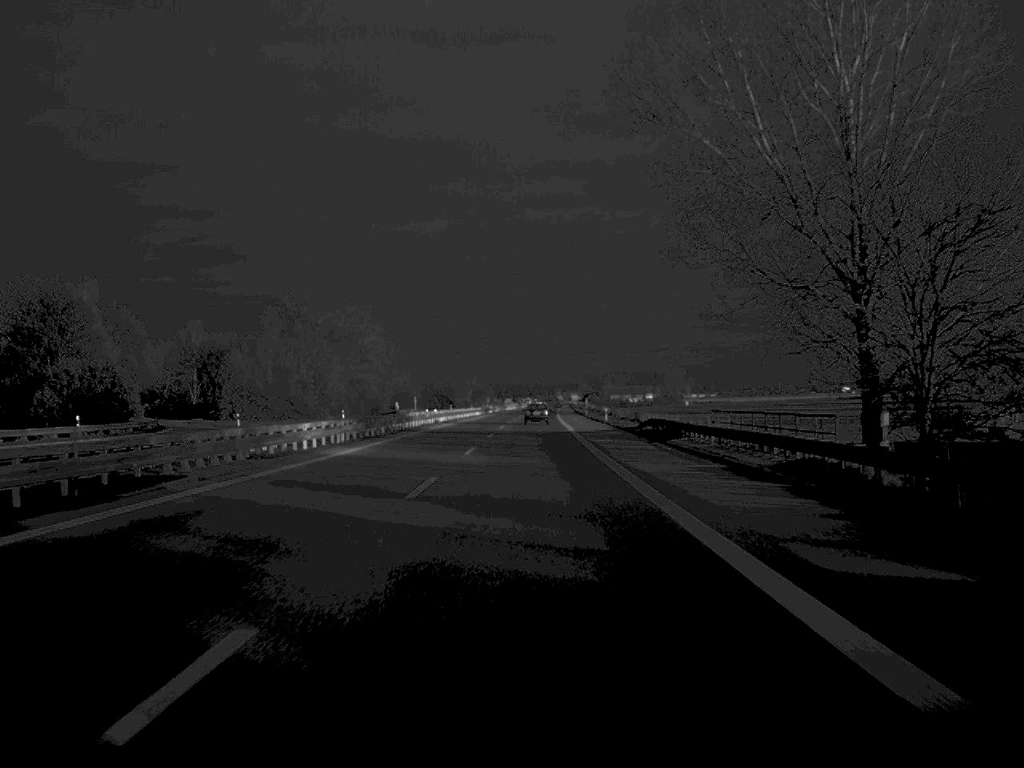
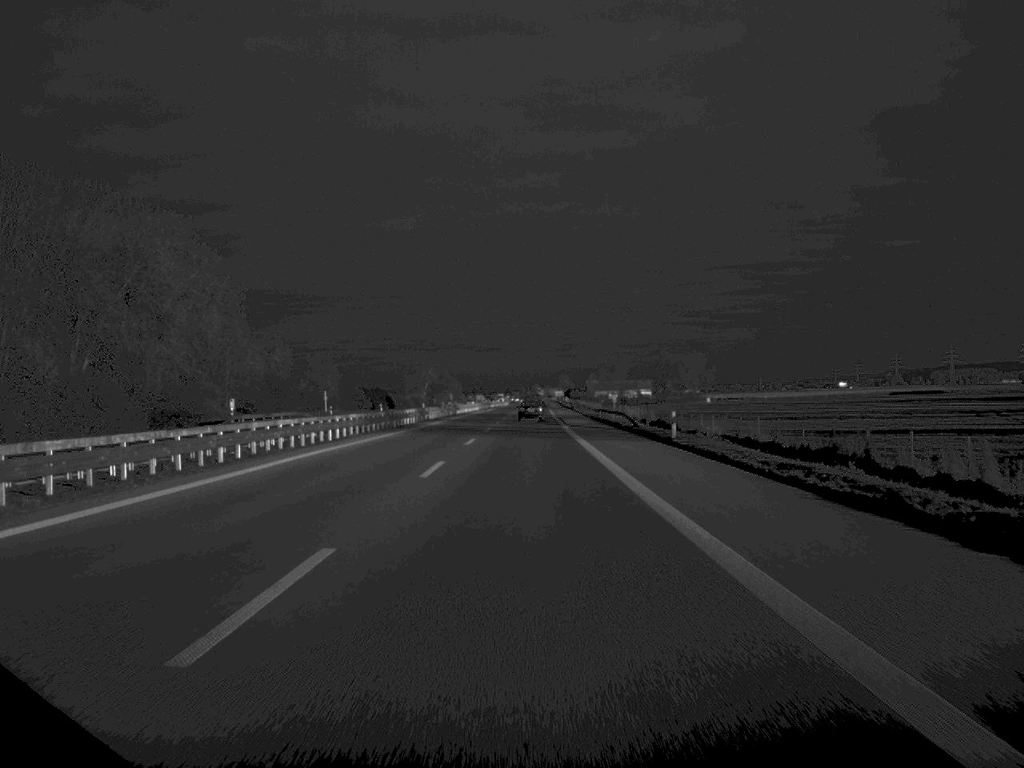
(+0.9, +102.2) m; +1°
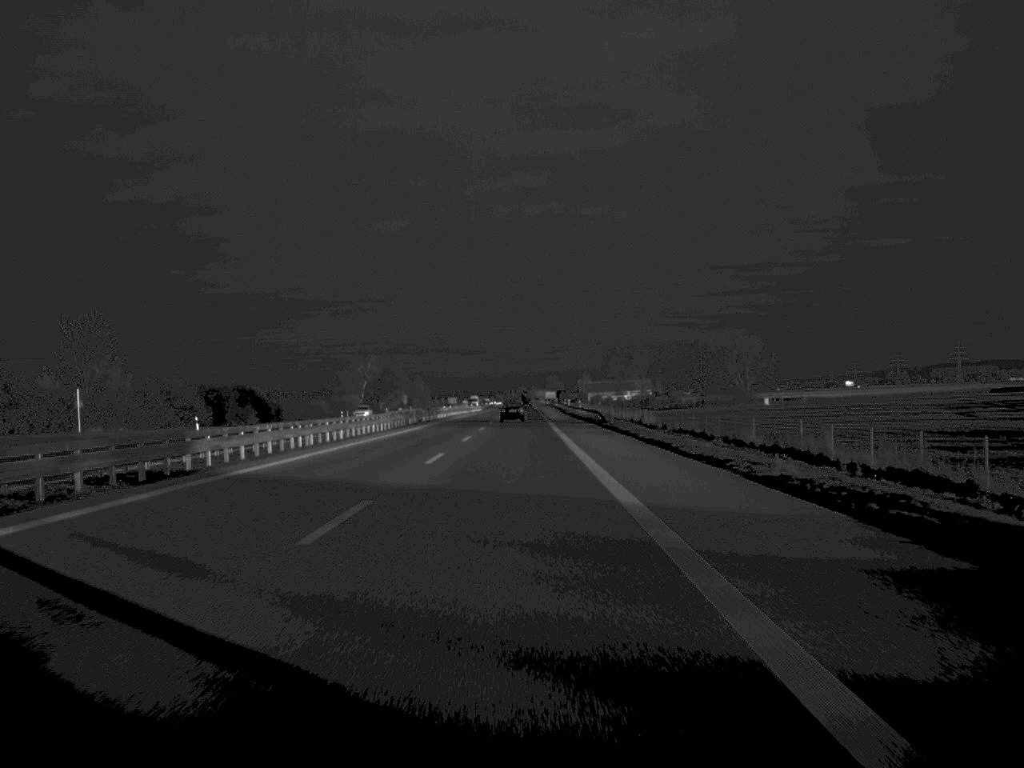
(+0.7, +100.7) m; +1°
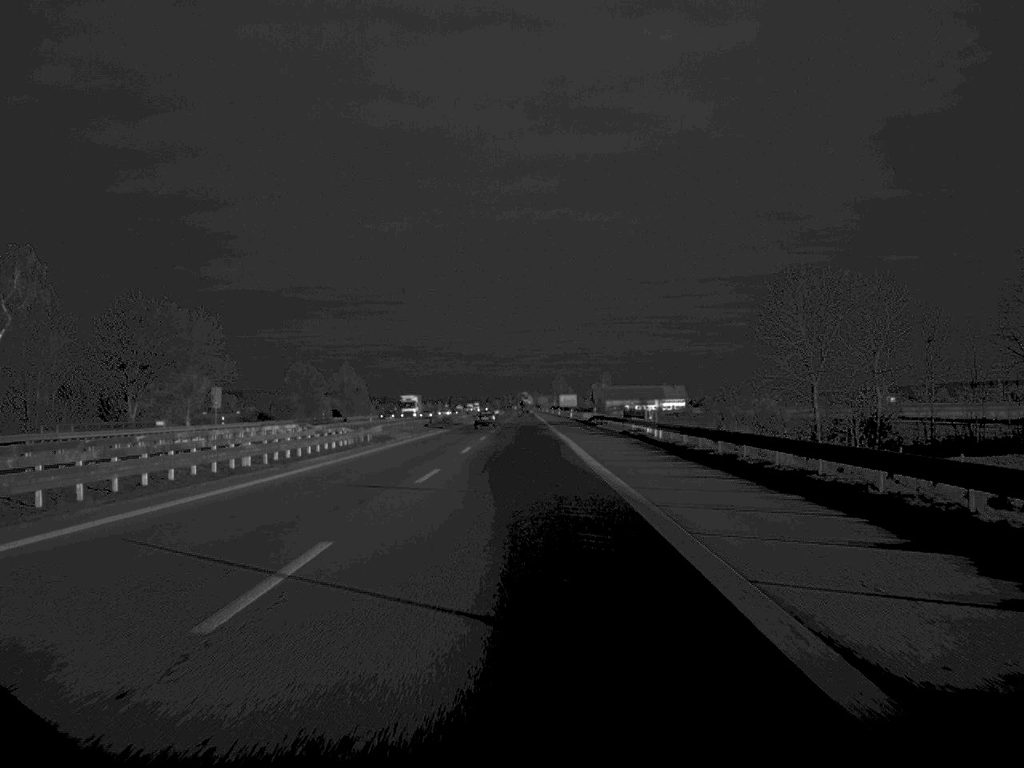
(-0.4, +166.1) m; 0°
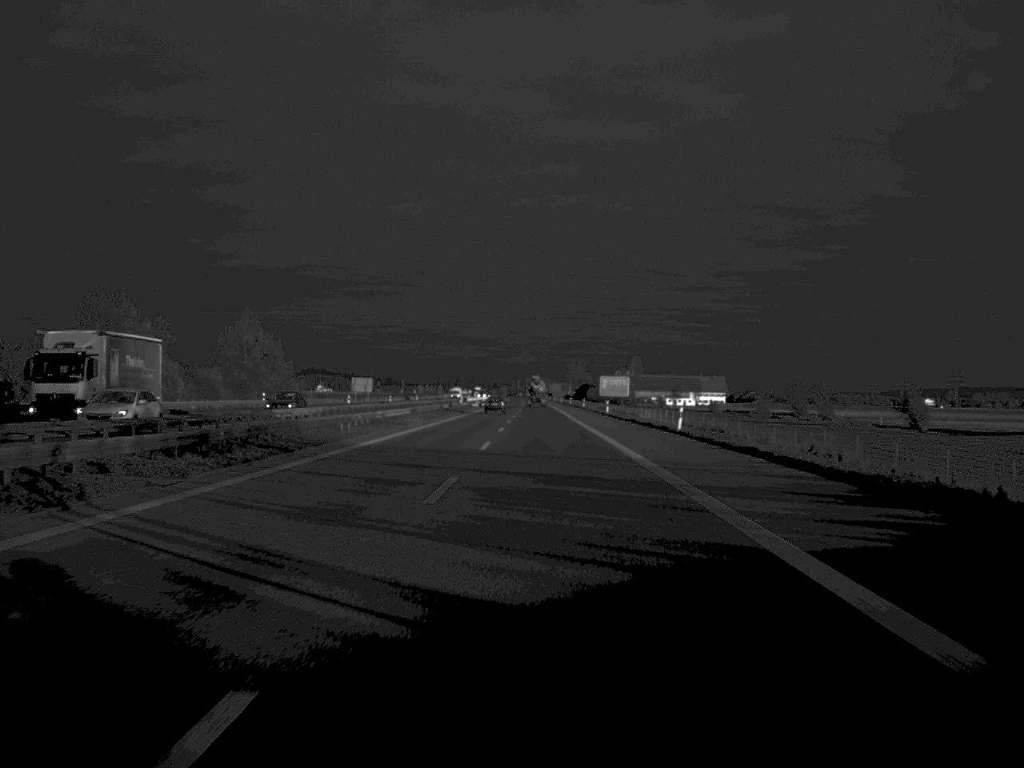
(-0.7, +97.4) m; 0°
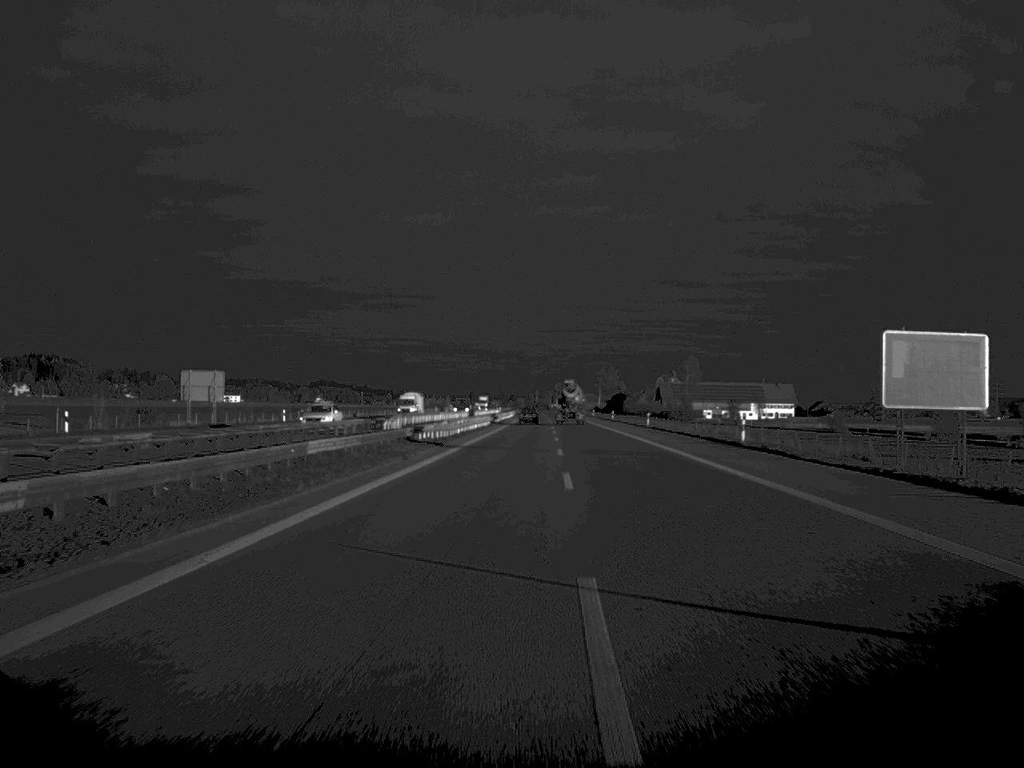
(-1.1, +101.5) m; -1°
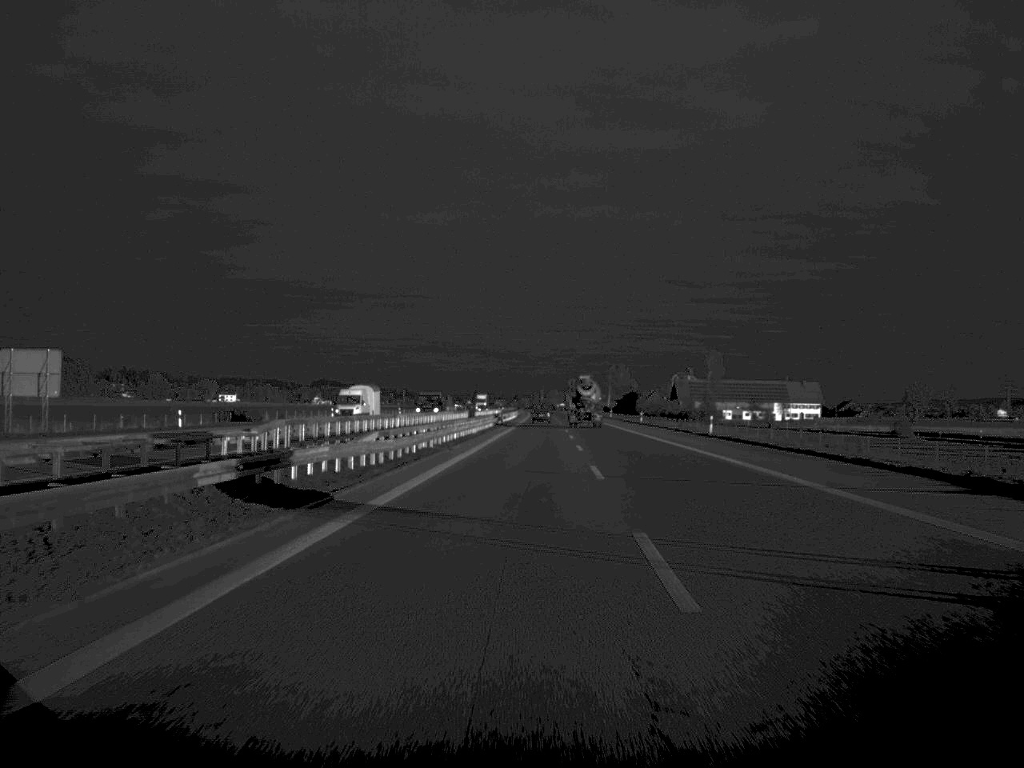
(-0.1, +32.1) m; 0°
